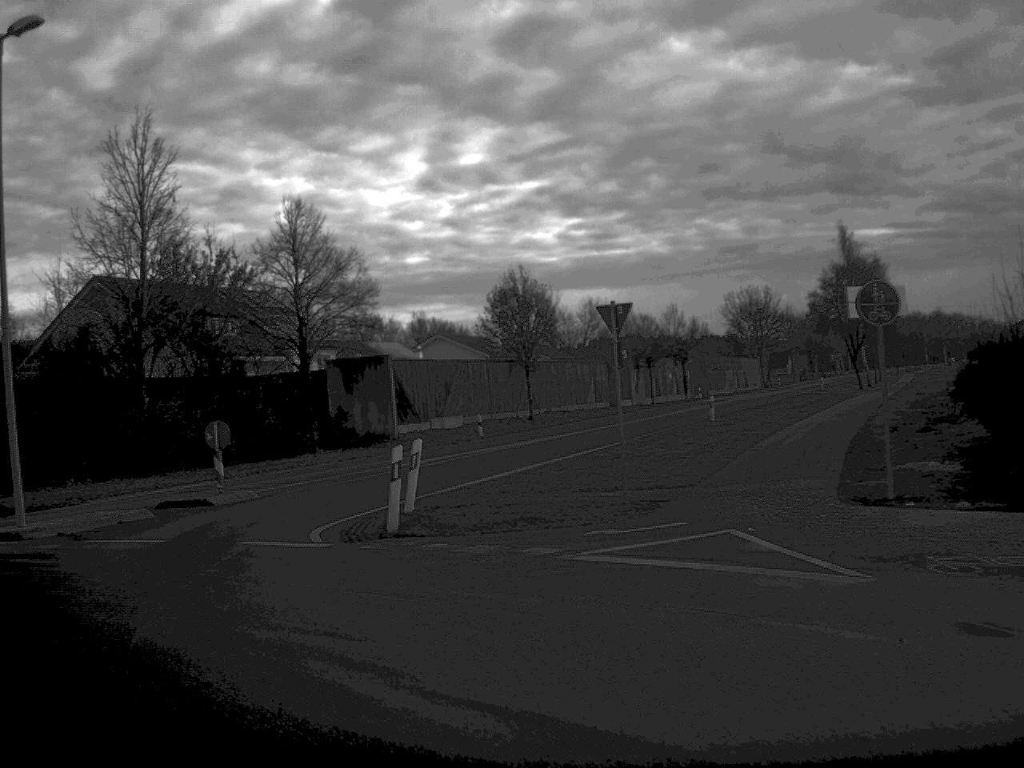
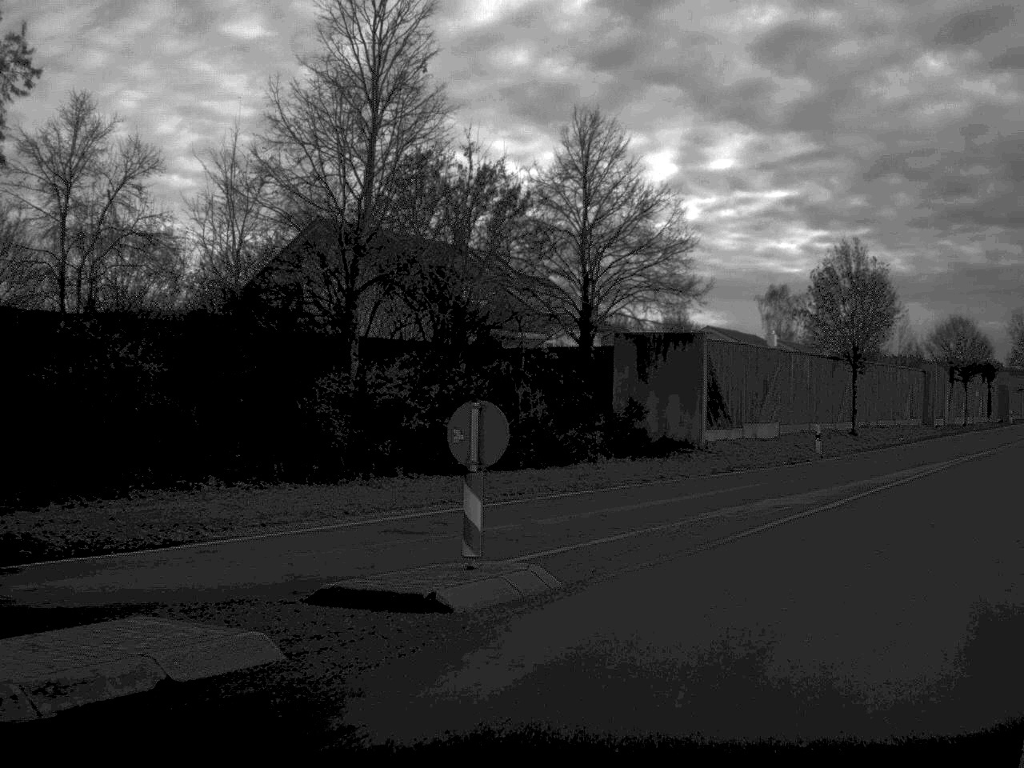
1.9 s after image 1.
(-3.2, +14.4) m; -9°
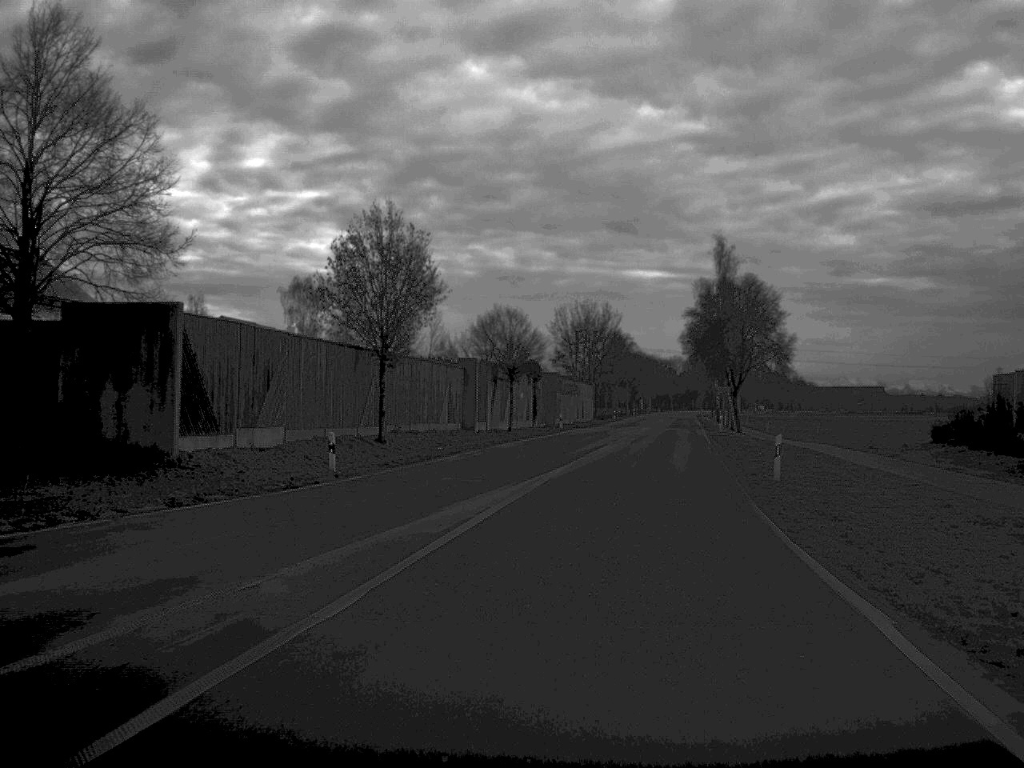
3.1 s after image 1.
(+2.0, +10.1) m; +21°
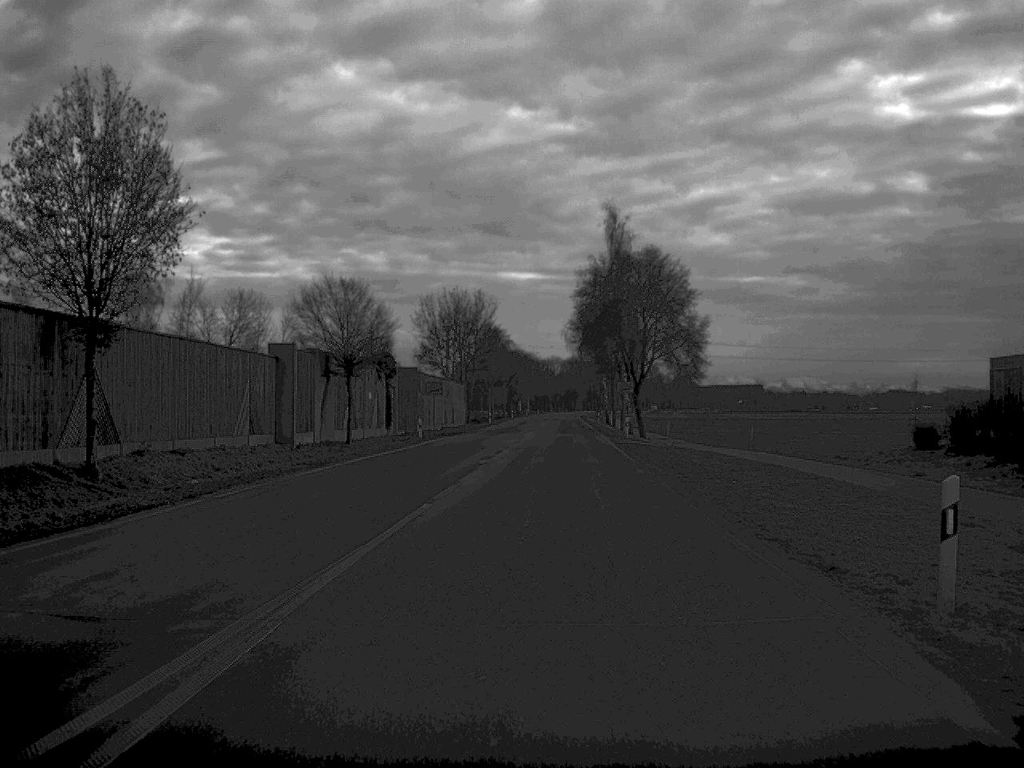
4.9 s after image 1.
(+1.1, +18.1) m; +5°
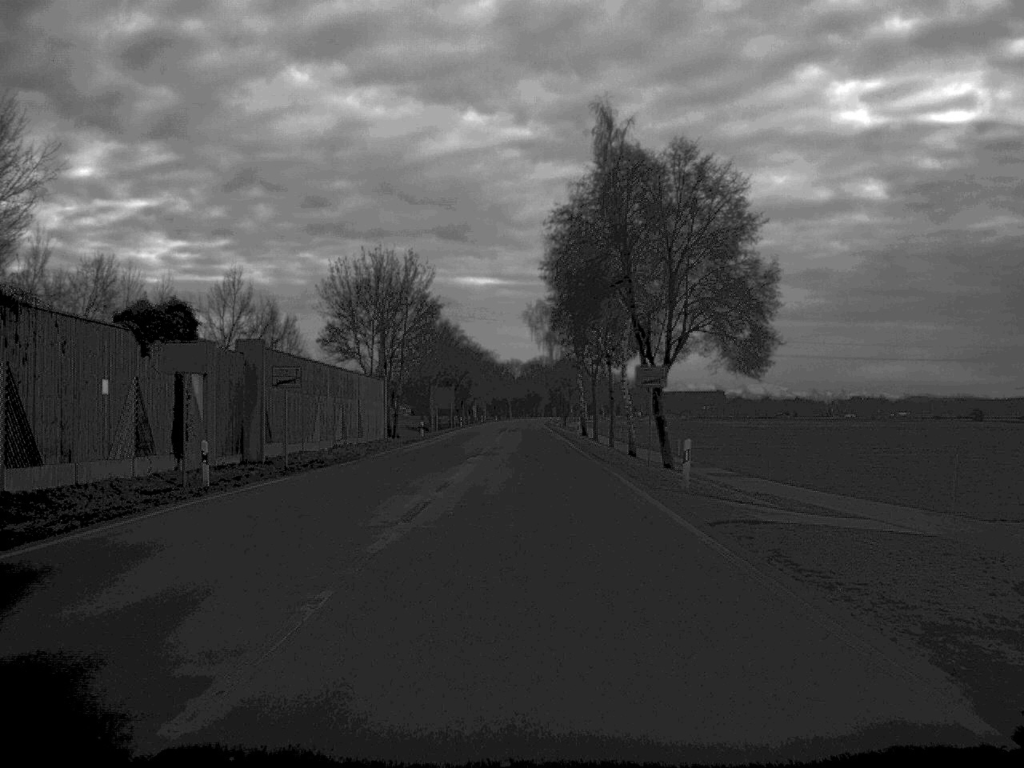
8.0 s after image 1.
(+0.7, +35.2) m; +2°
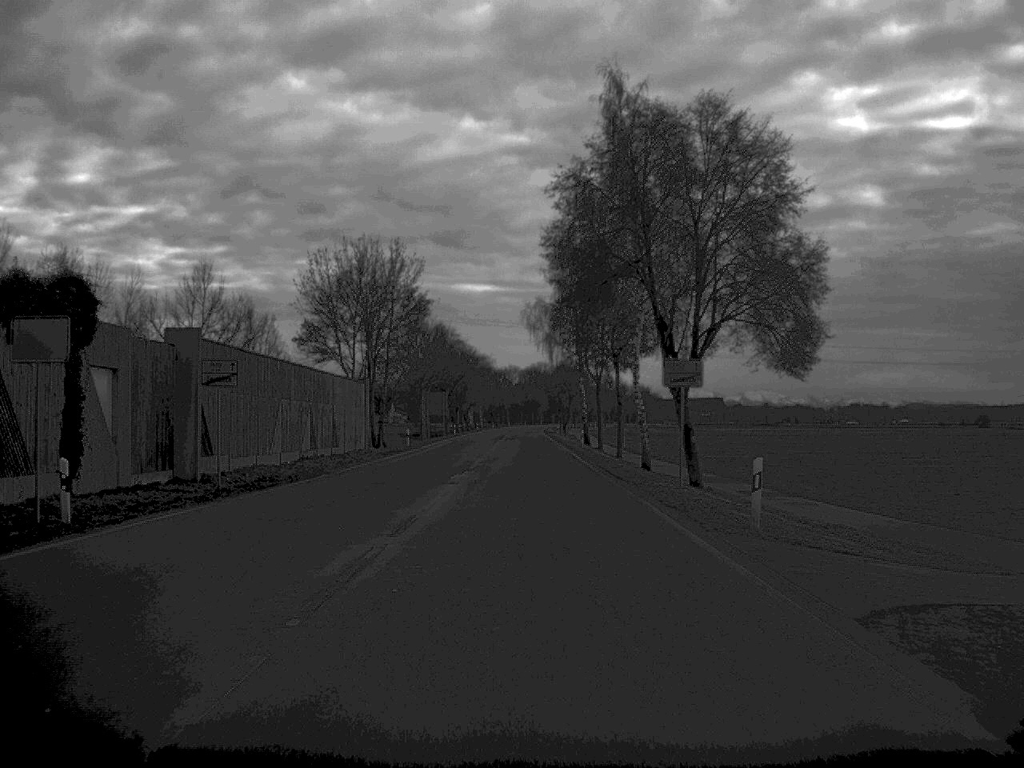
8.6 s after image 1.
(0.0, +8.3) m; 0°
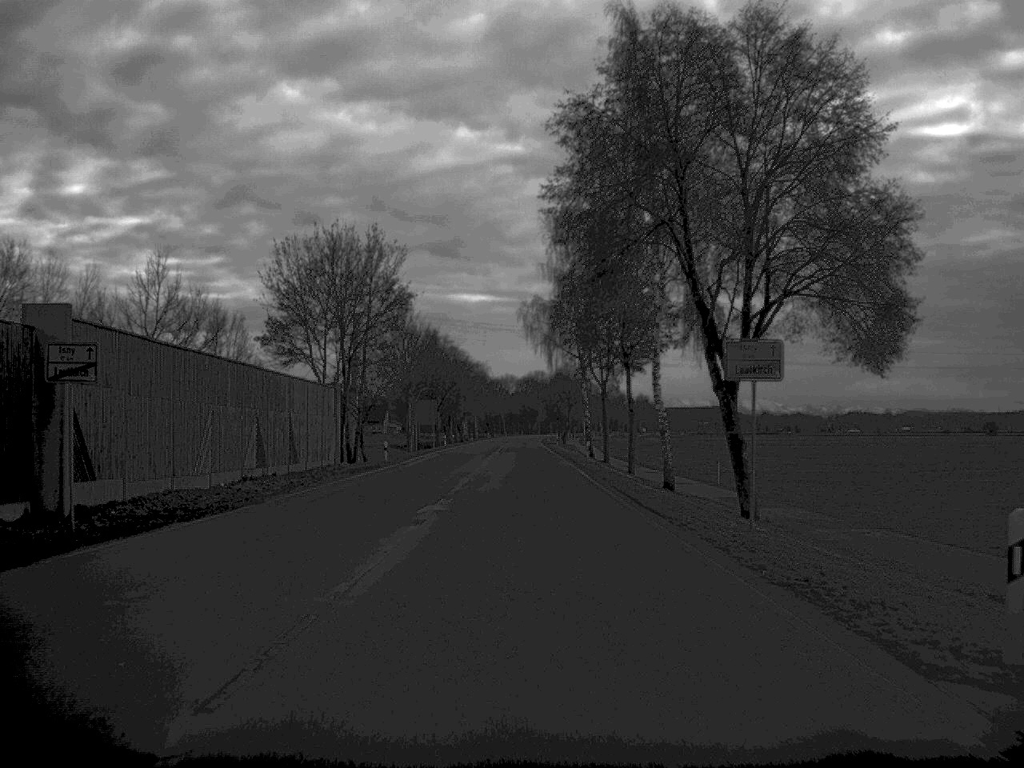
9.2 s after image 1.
(0.0, +10.0) m; 0°
